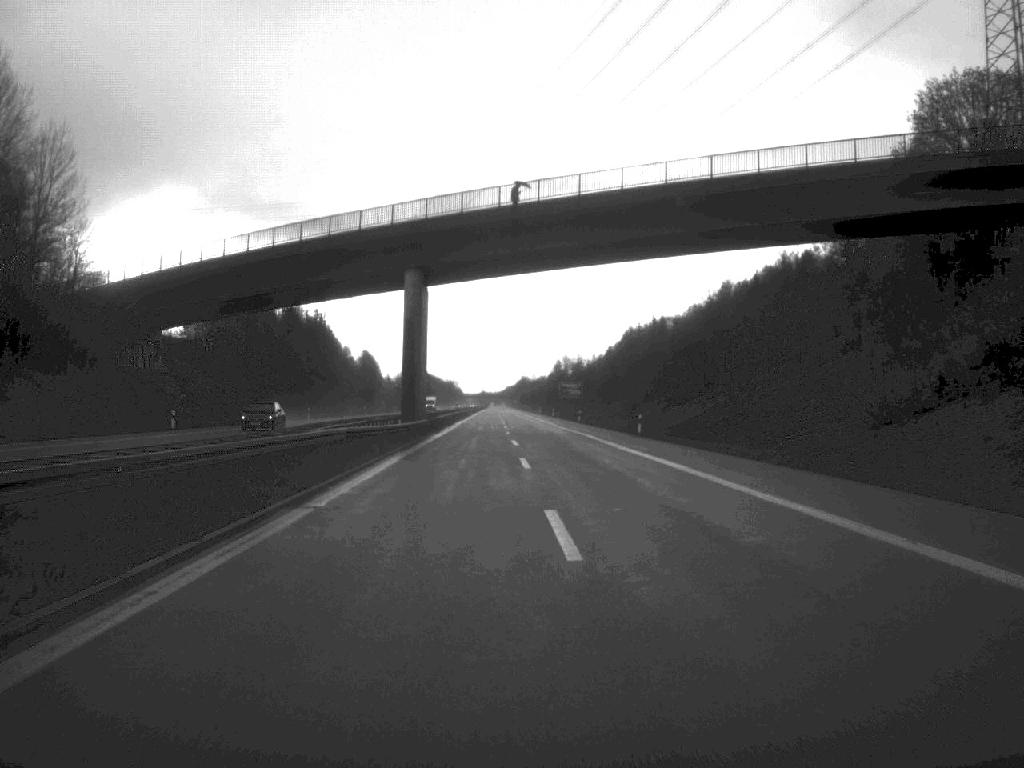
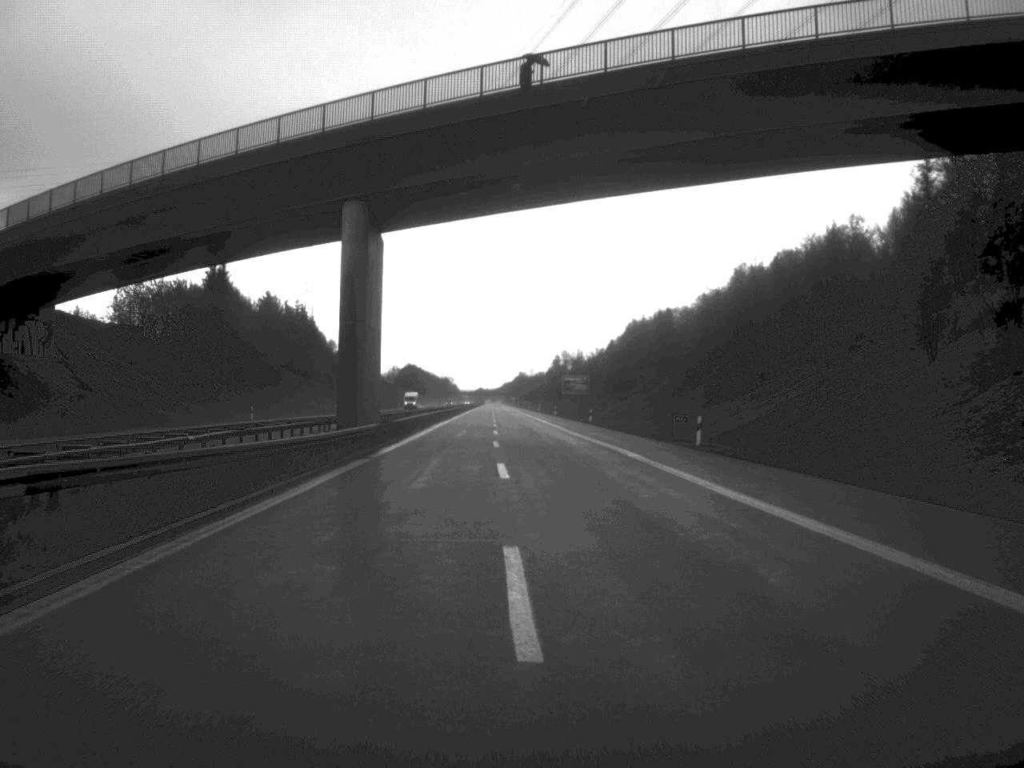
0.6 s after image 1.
(0.0, +23.0) m; 0°
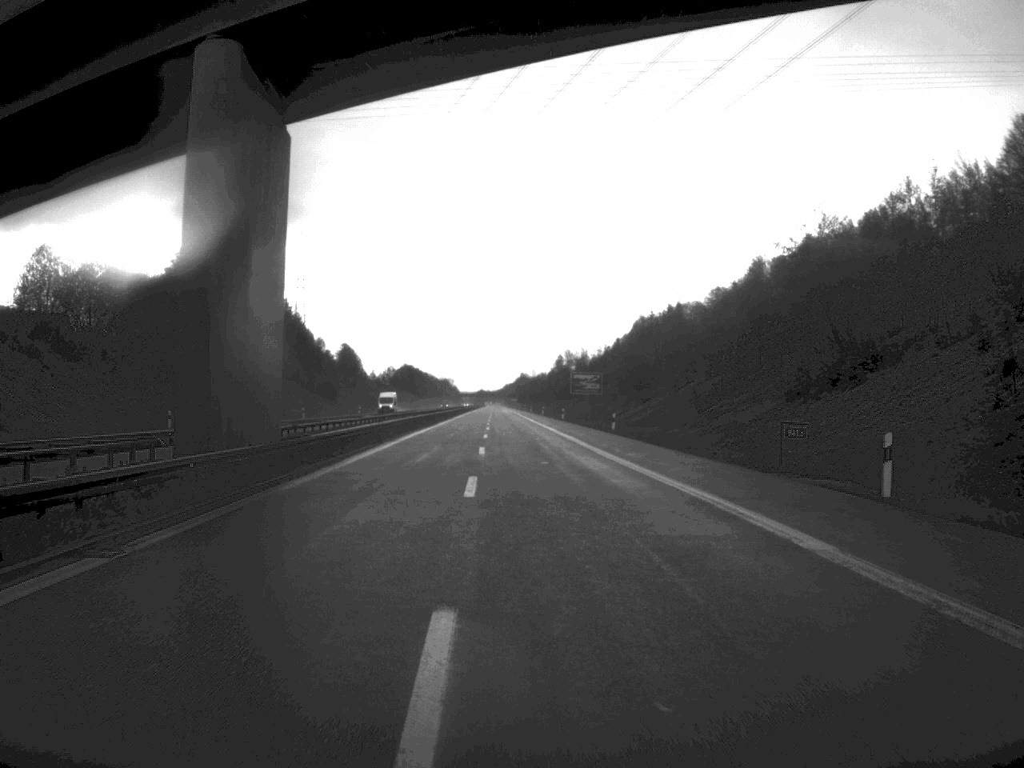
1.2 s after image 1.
(0.0, +22.0) m; 0°
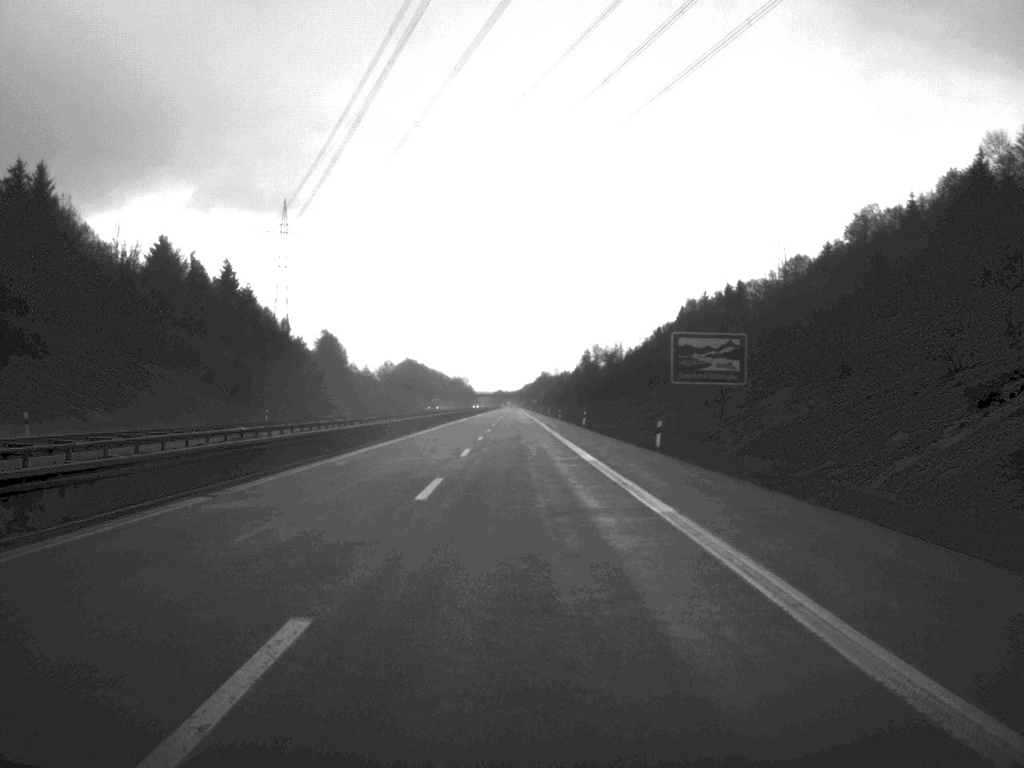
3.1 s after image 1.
(-0.7, +71.1) m; -1°
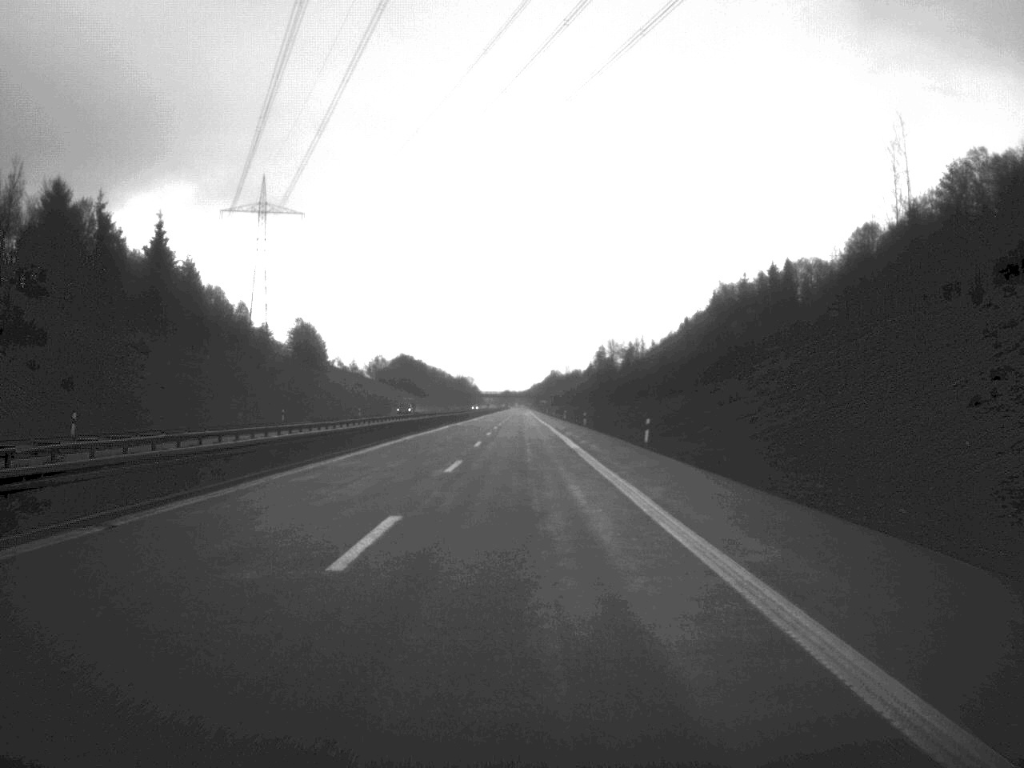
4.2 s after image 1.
(-0.2, +43.9) m; 0°
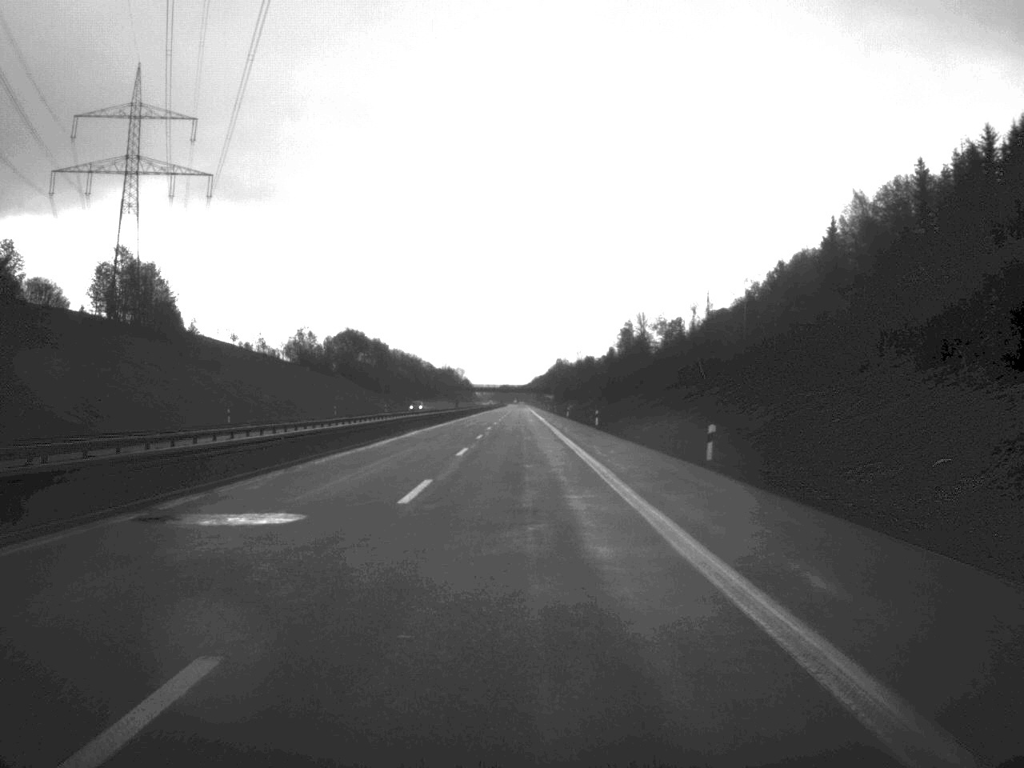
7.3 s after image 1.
(-0.2, +116.5) m; 0°
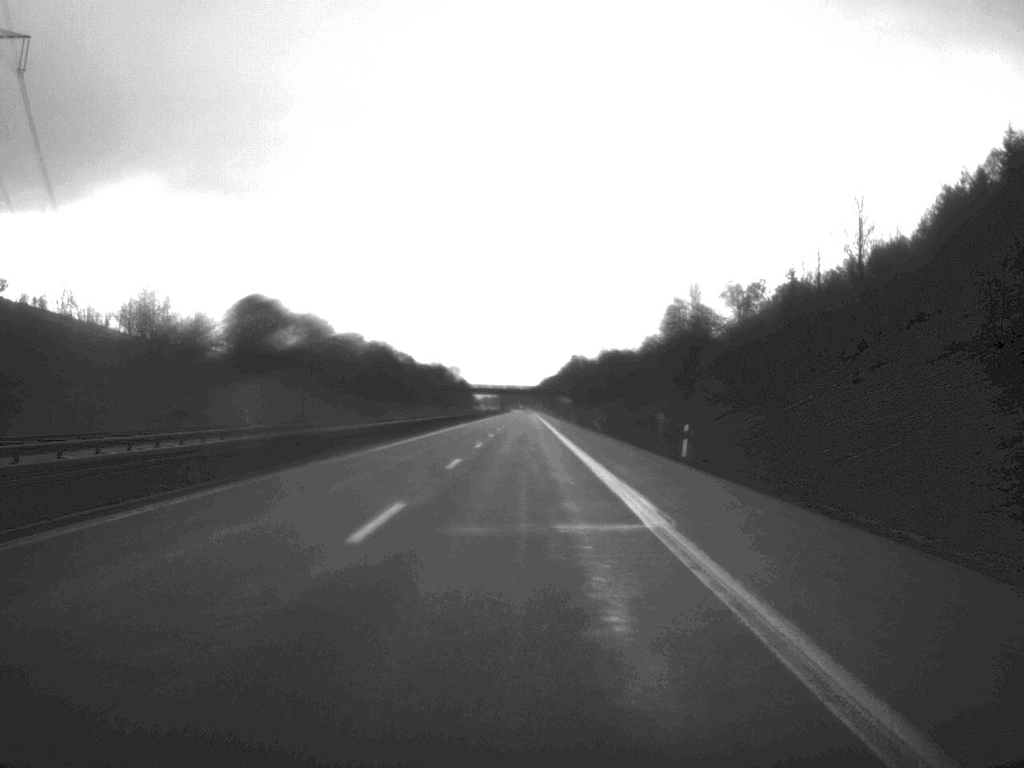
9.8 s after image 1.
(-0.2, +93.8) m; 0°
